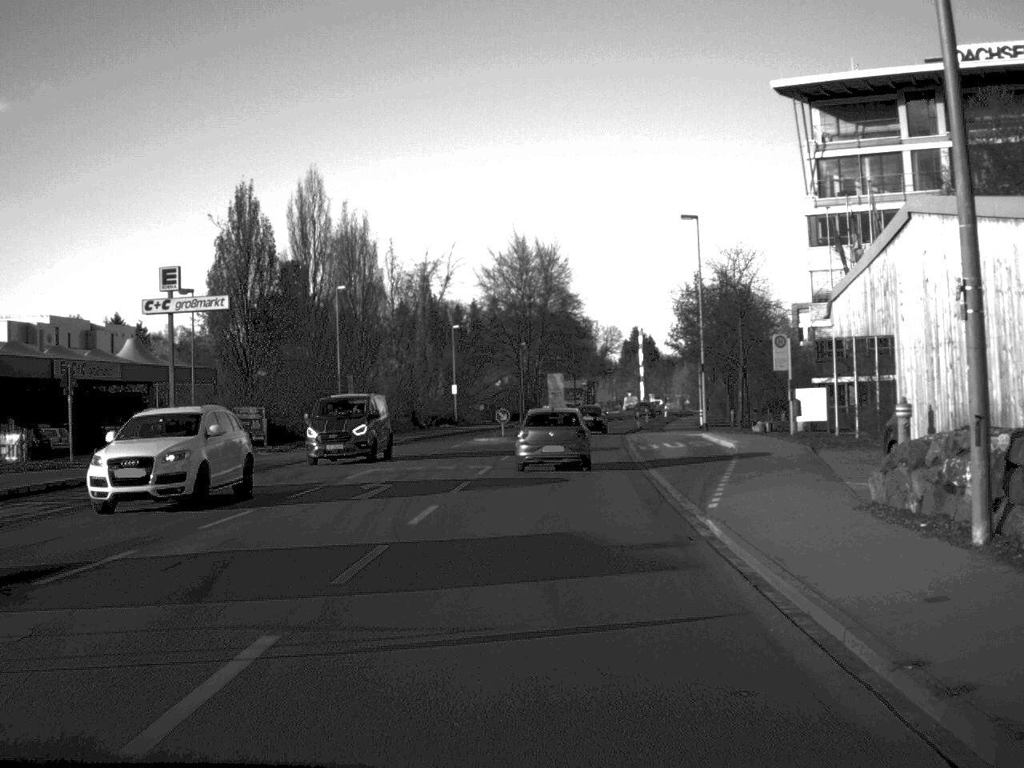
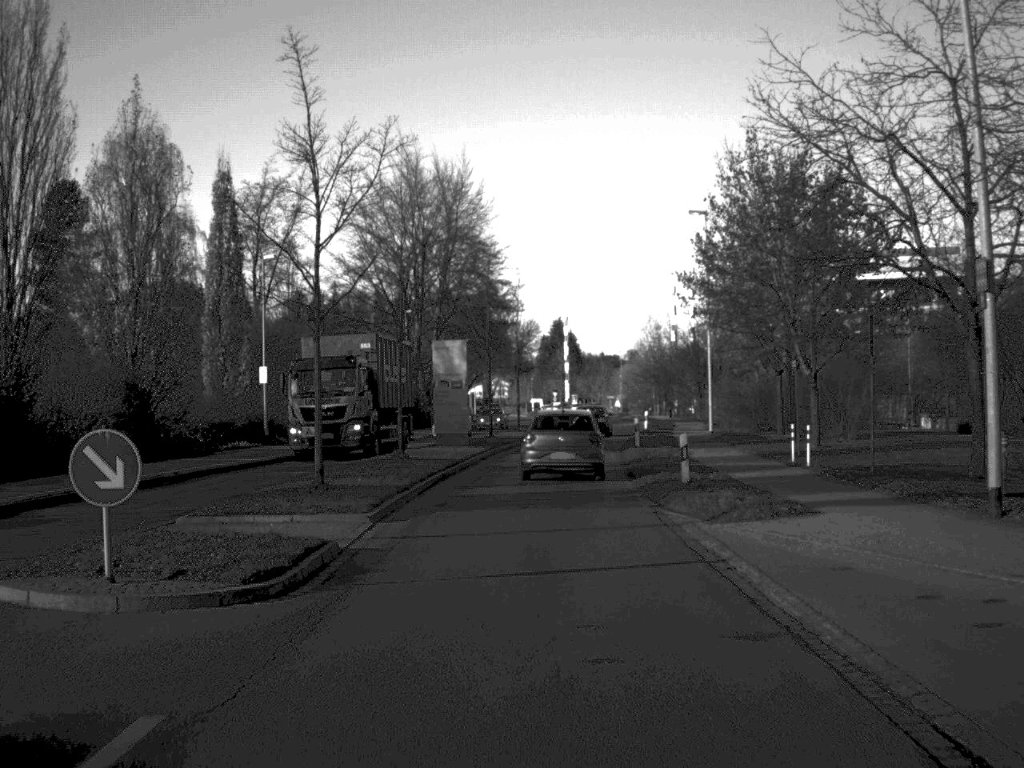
(+1.5, +44.5) m; +4°
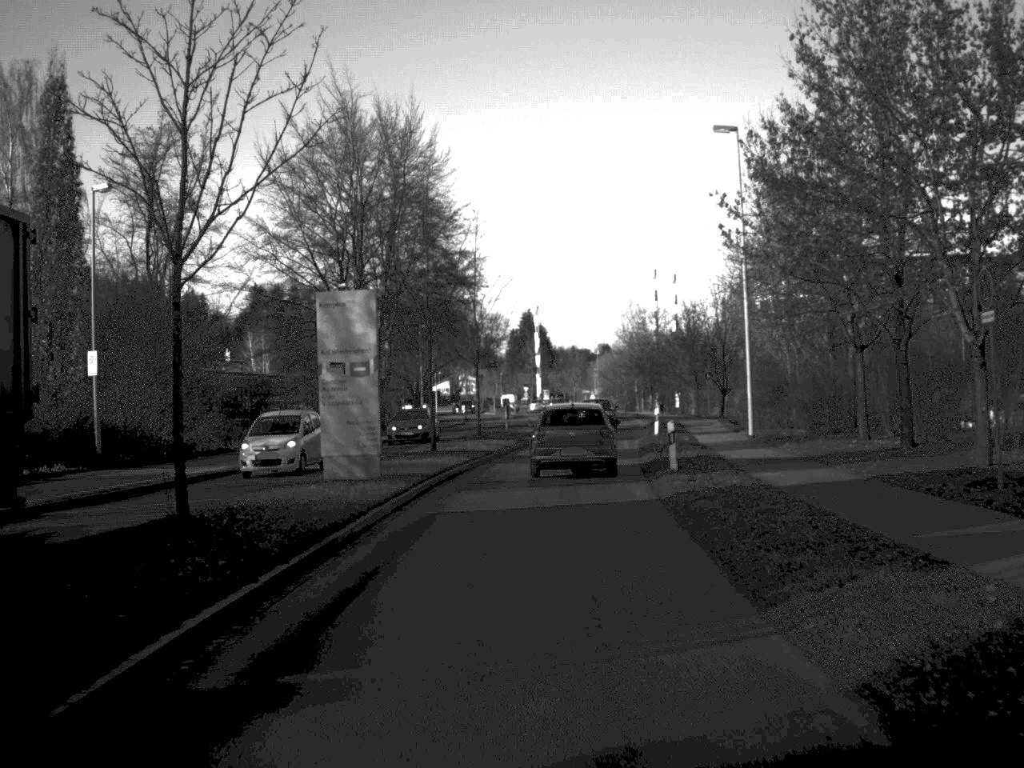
(+0.2, +17.2) m; +1°
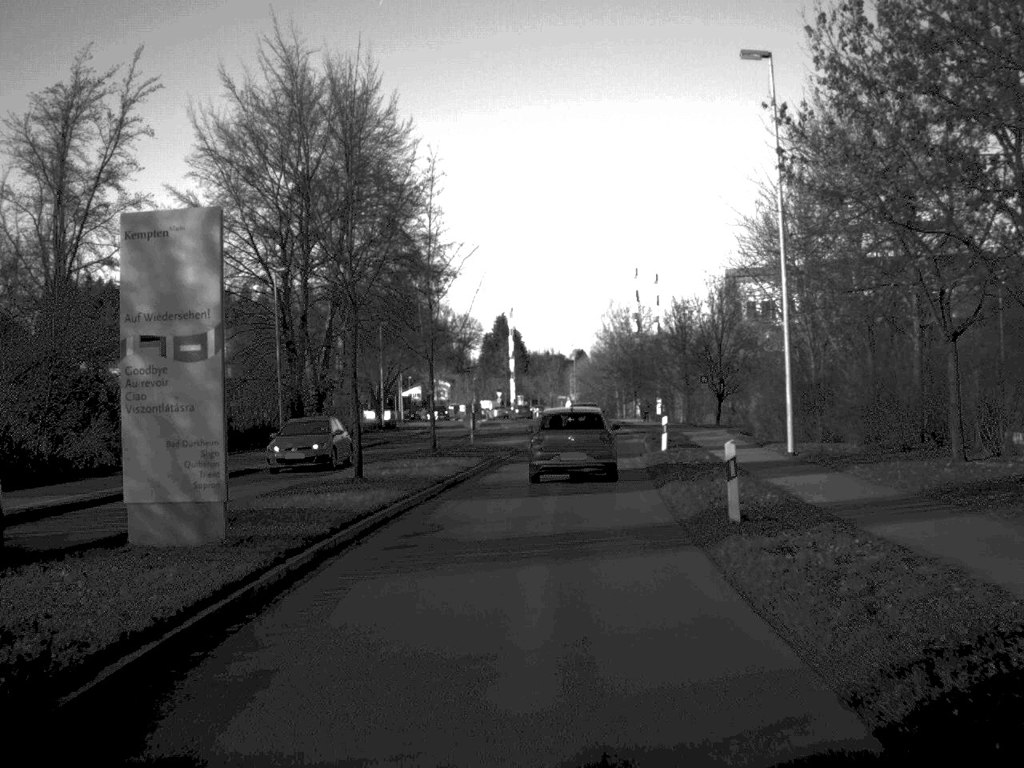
(+0.1, +10.0) m; +1°
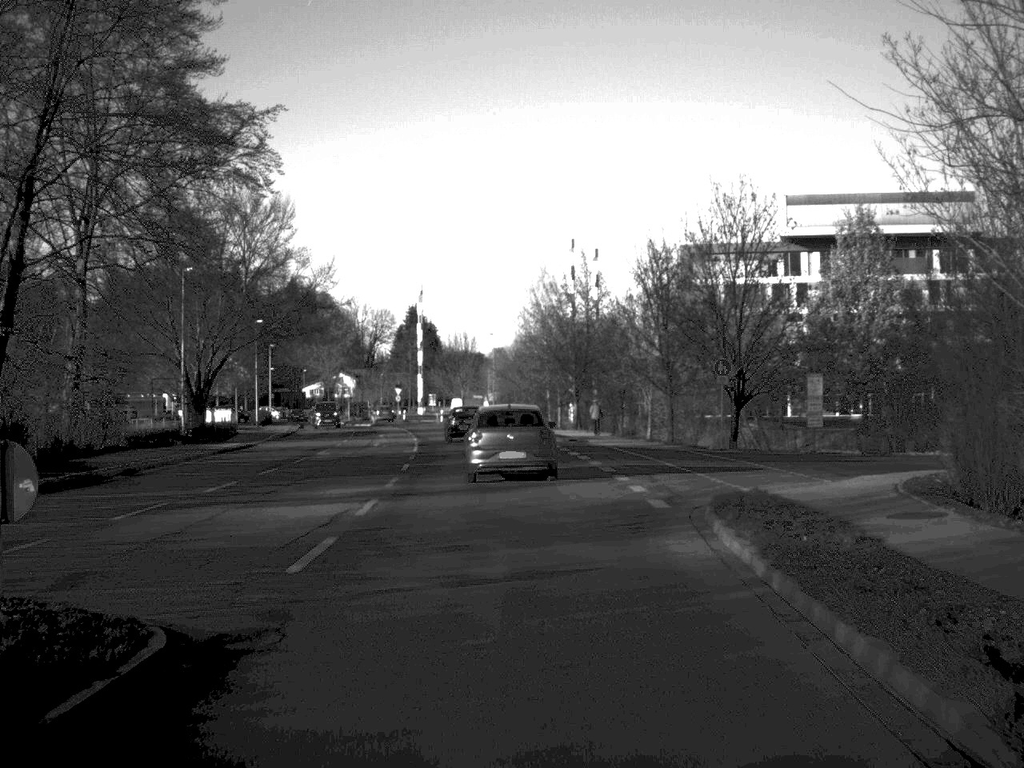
(+1.3, +33.6) m; +3°
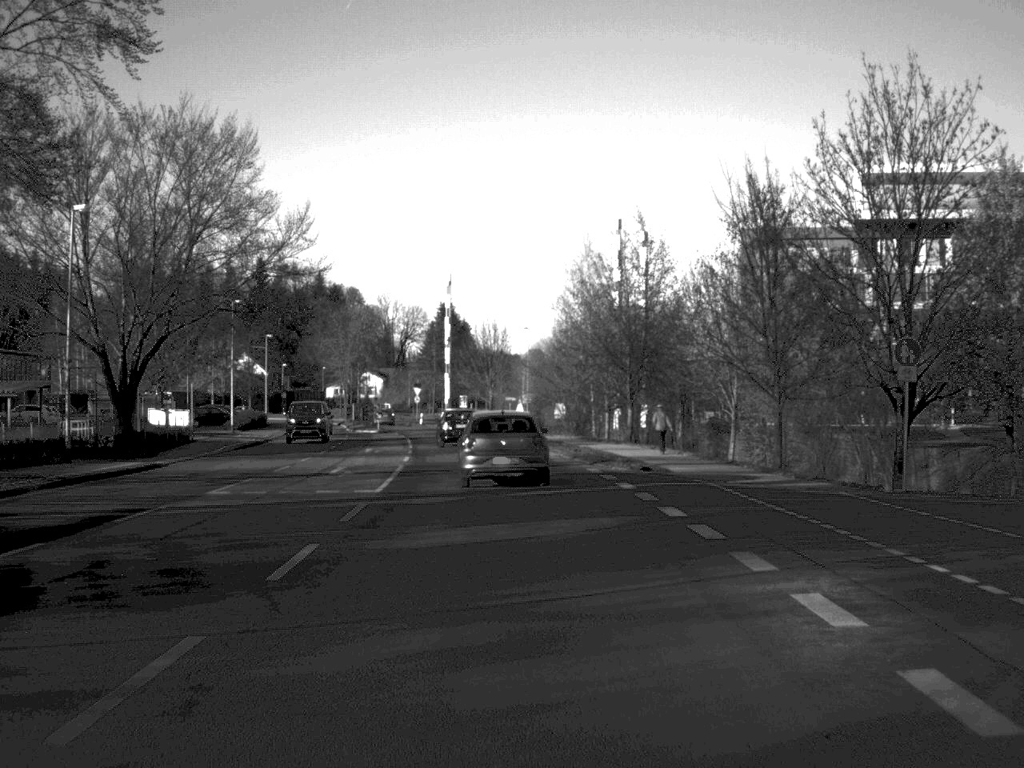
(-0.2, +17.9) m; -2°
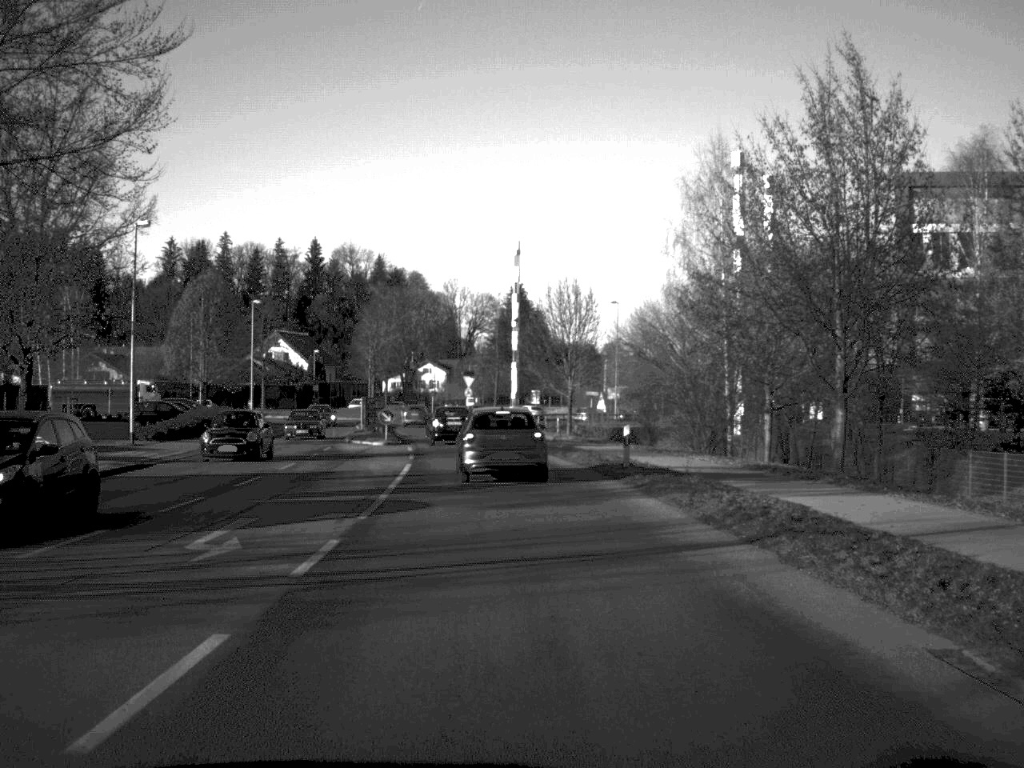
(-1.1, +31.2) m; -3°
